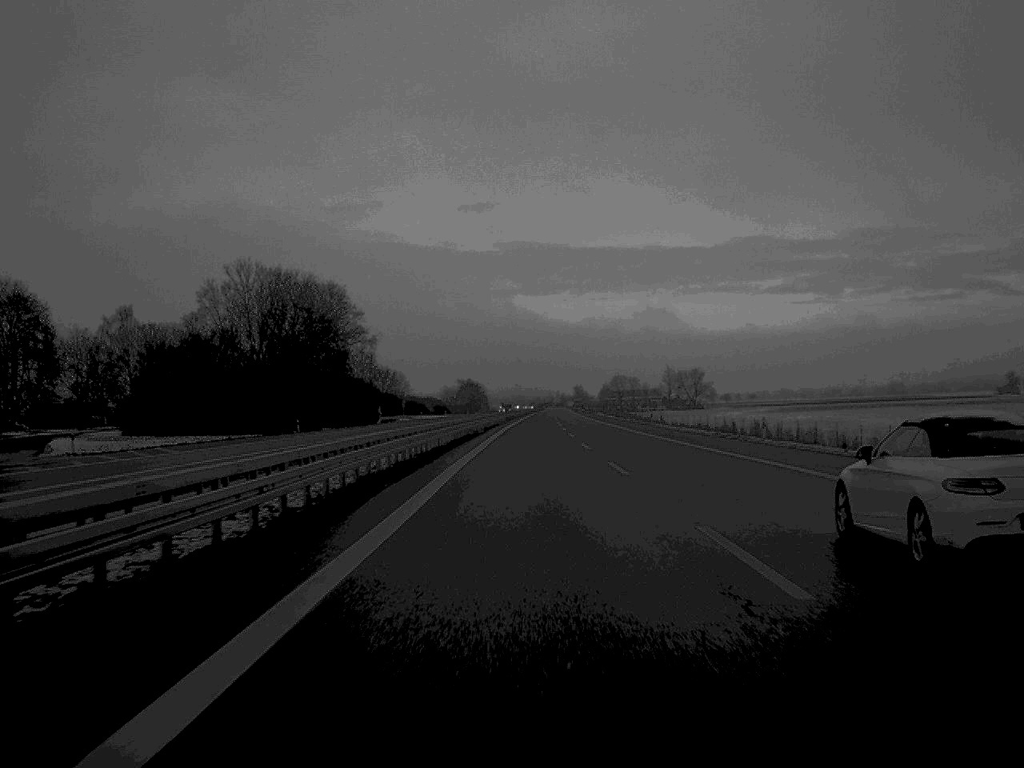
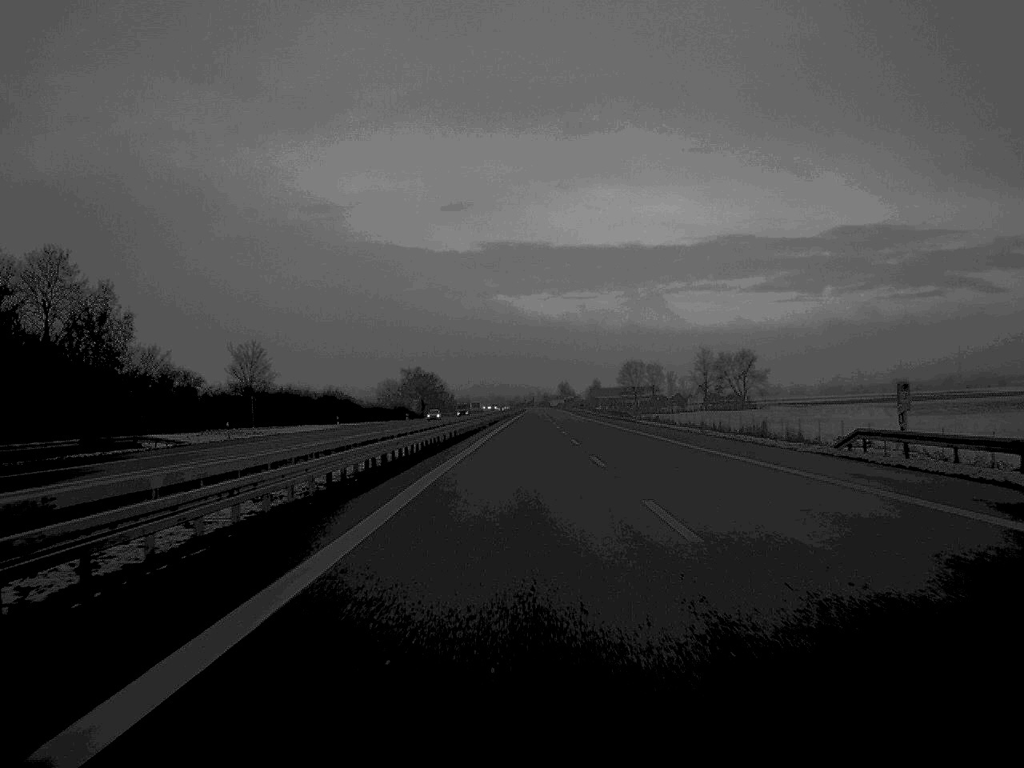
(+1.1, +120.9) m; +1°
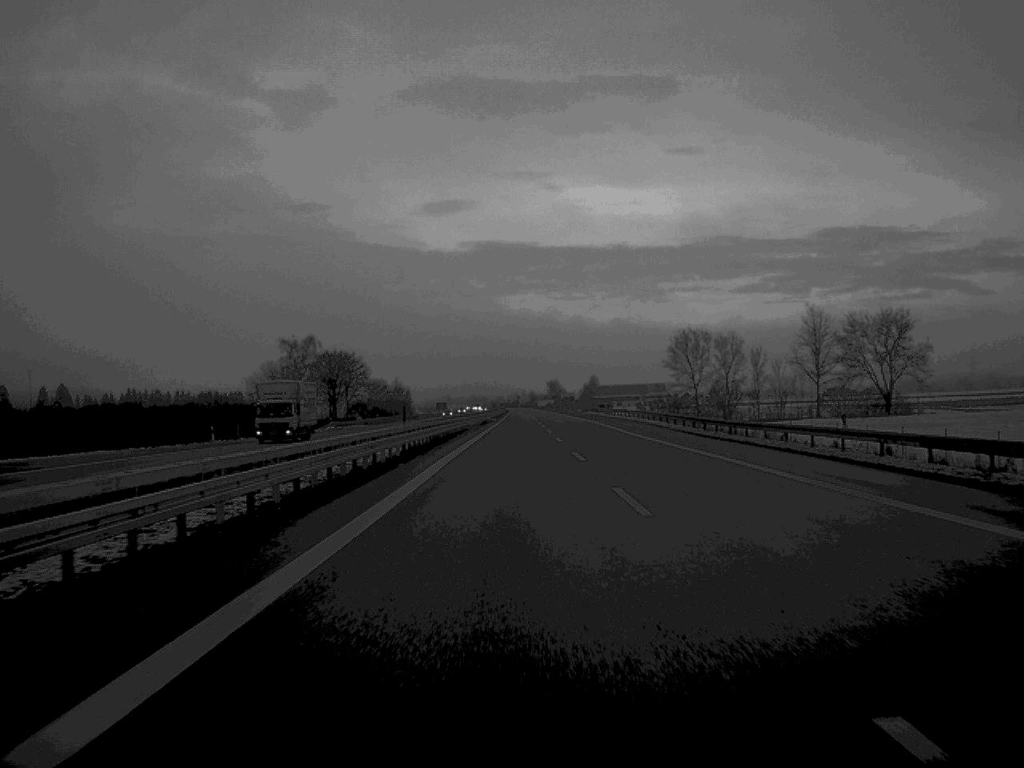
(+0.6, +121.1) m; +1°
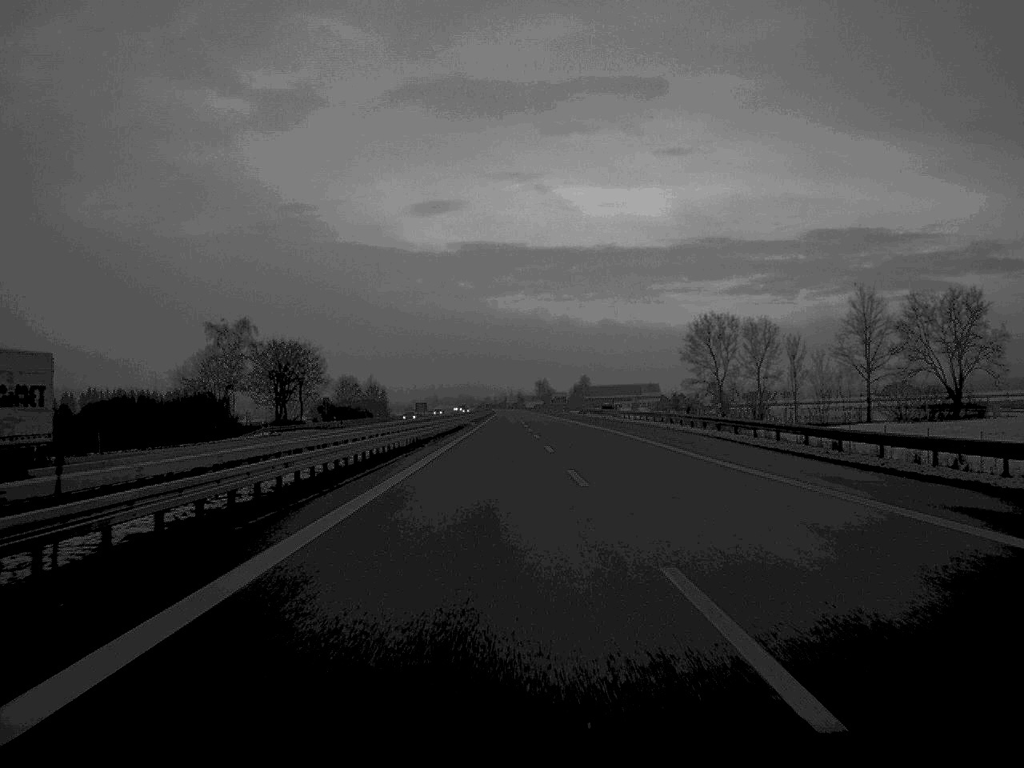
(+0.1, +30.0) m; +1°
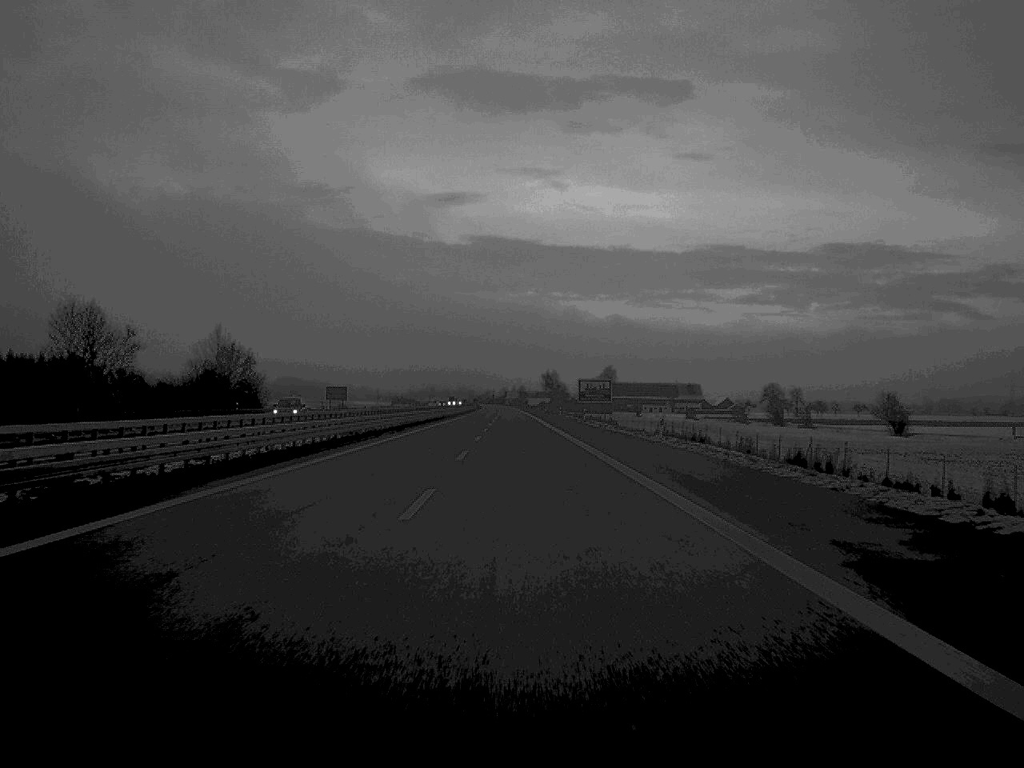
(+0.6, +150.1) m; 0°
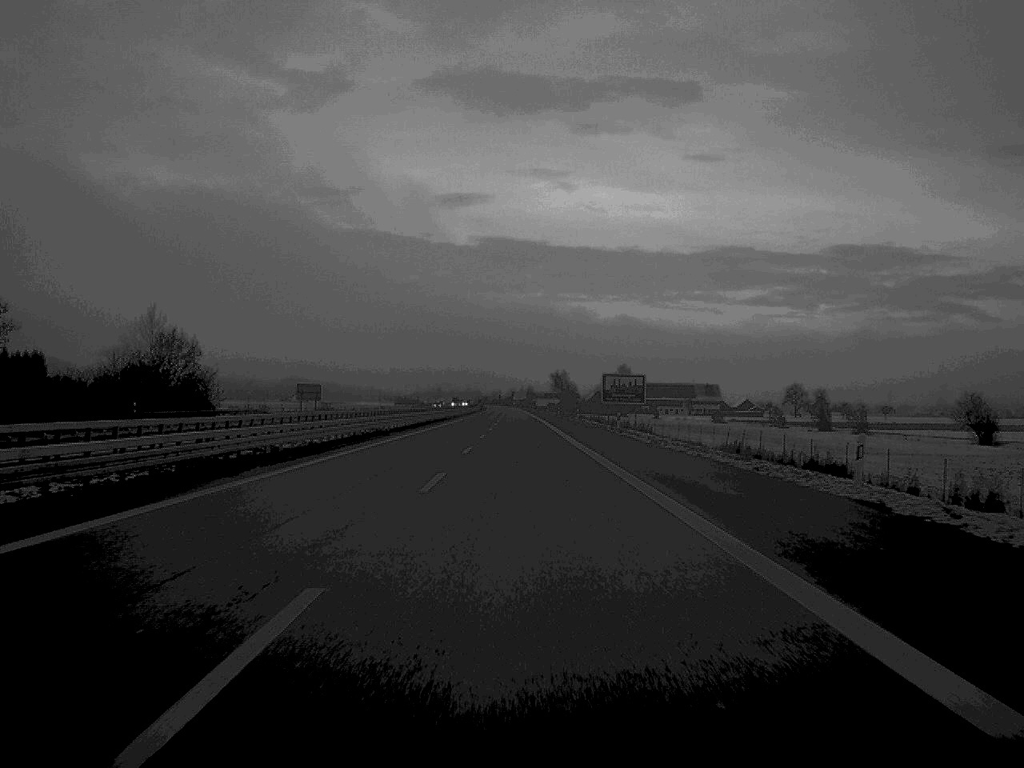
(-0.1, +30.1) m; 0°
